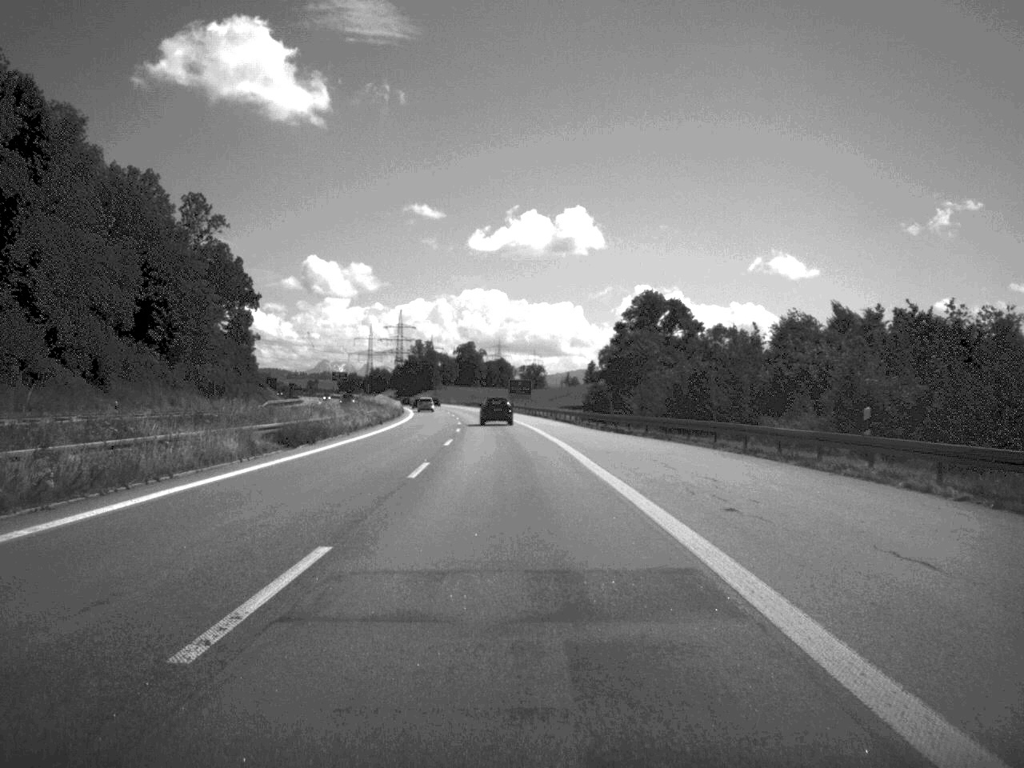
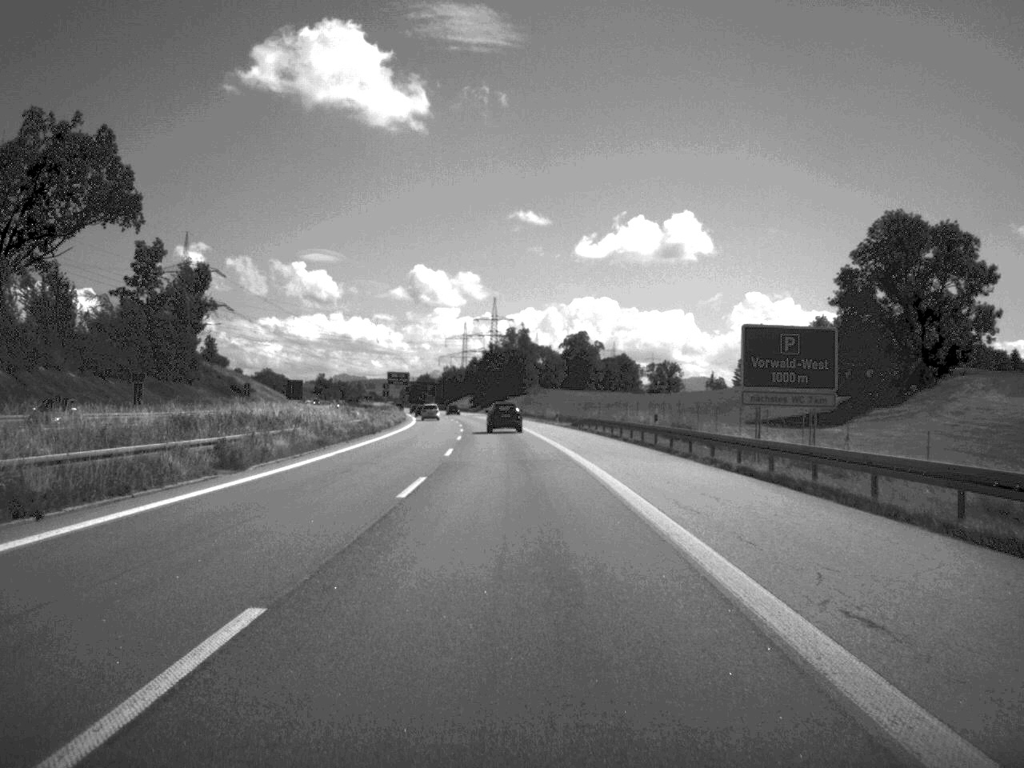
(-5.8, +127.7) m; -5°
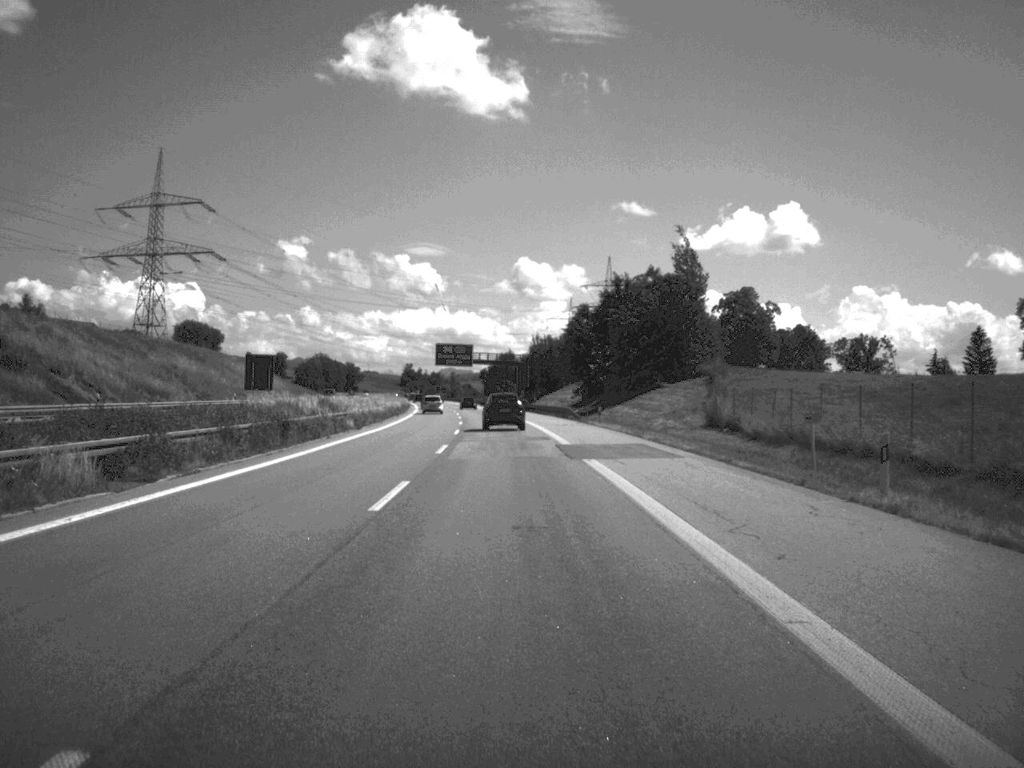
(-5.7, +127.9) m; -5°
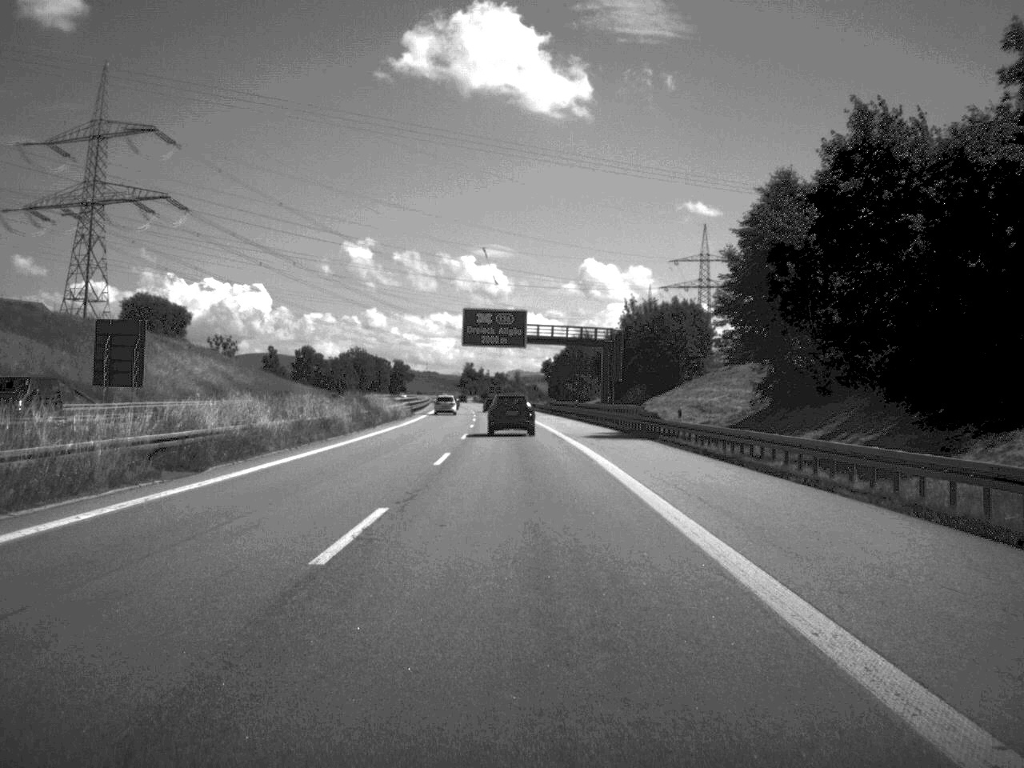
(-2.1, +76.3) m; -3°
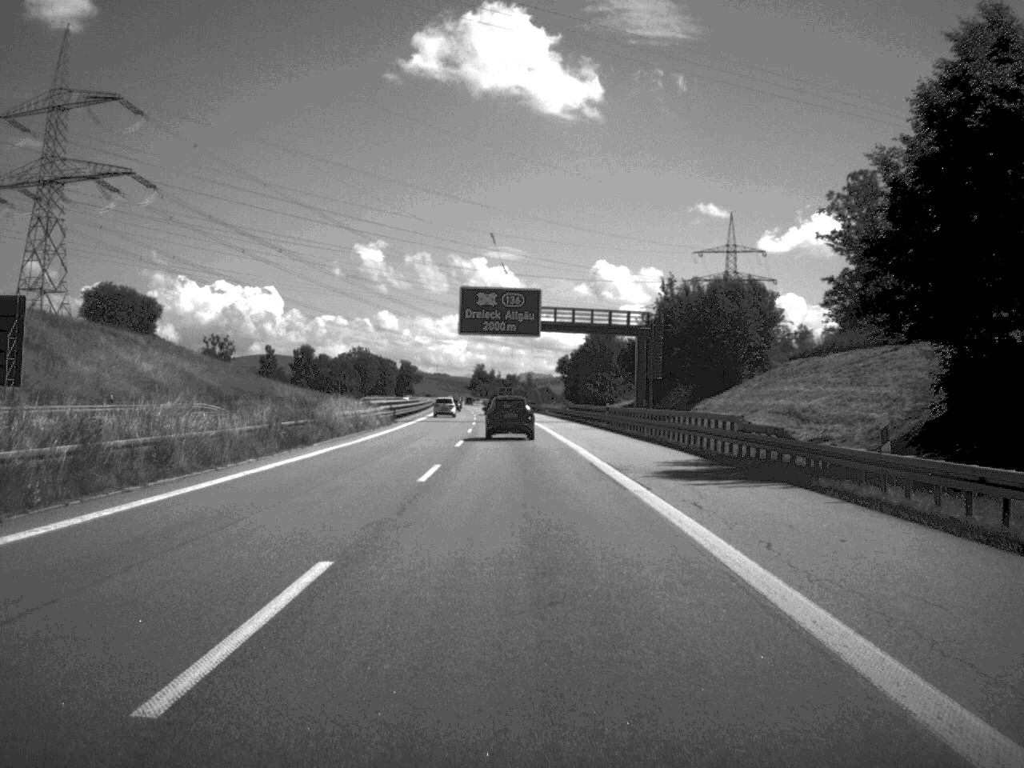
(-0.1, +23.1) m; -1°
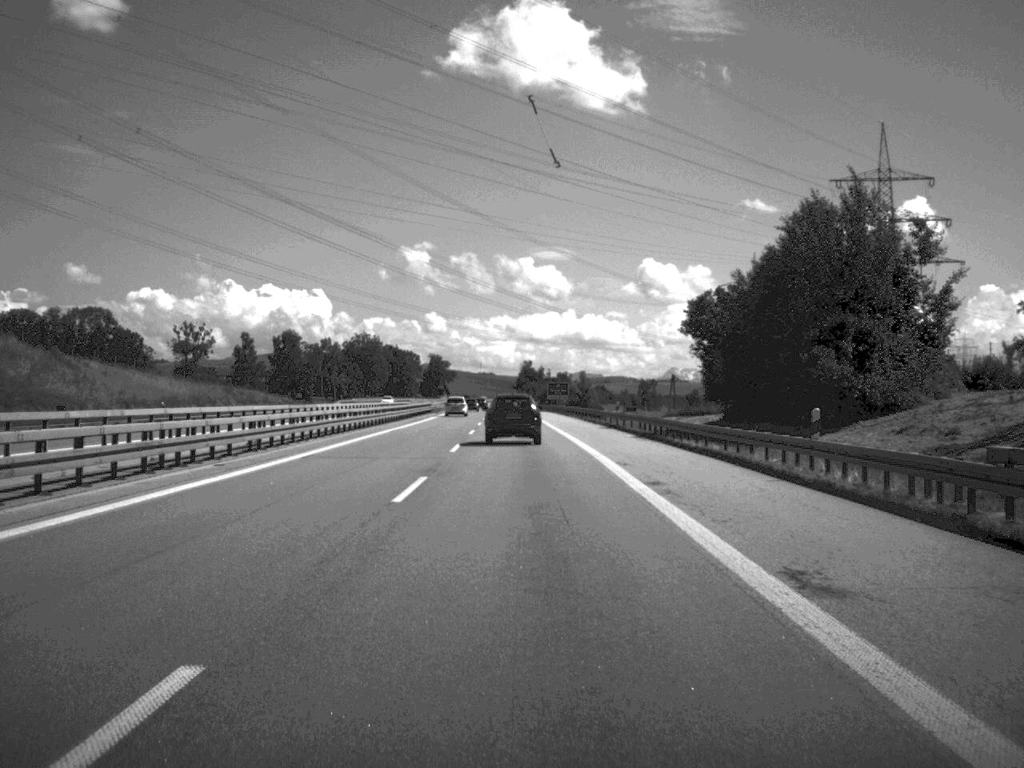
(-2.0, +93.5) m; -2°
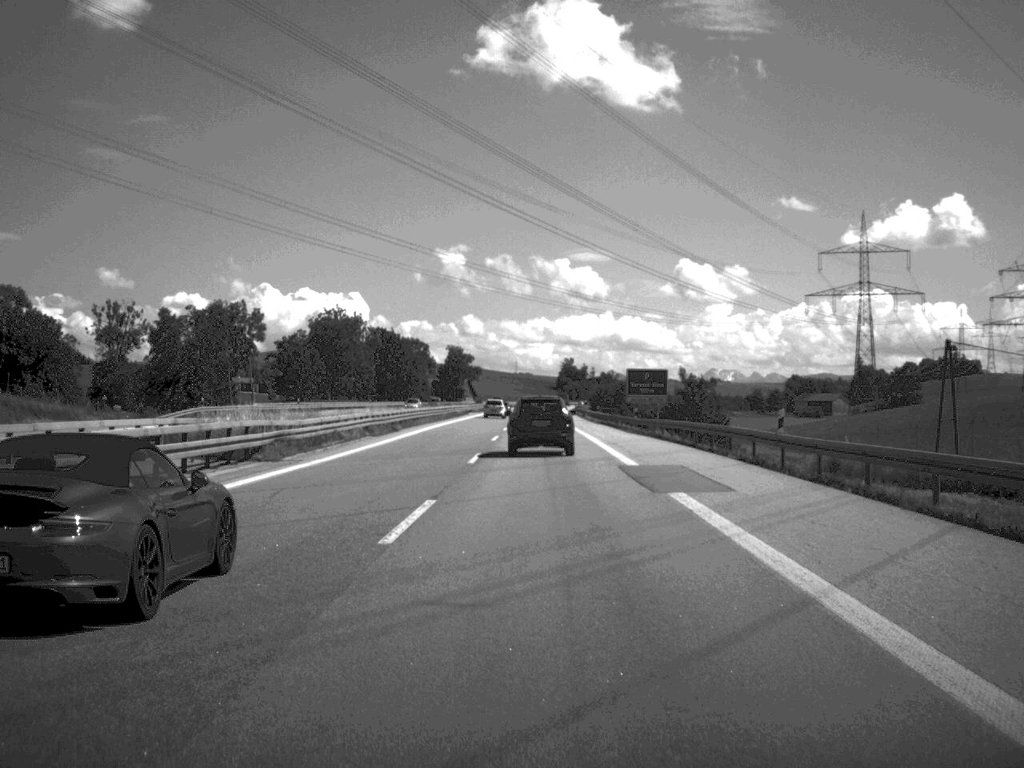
(-1.5, +93.6) m; -2°
